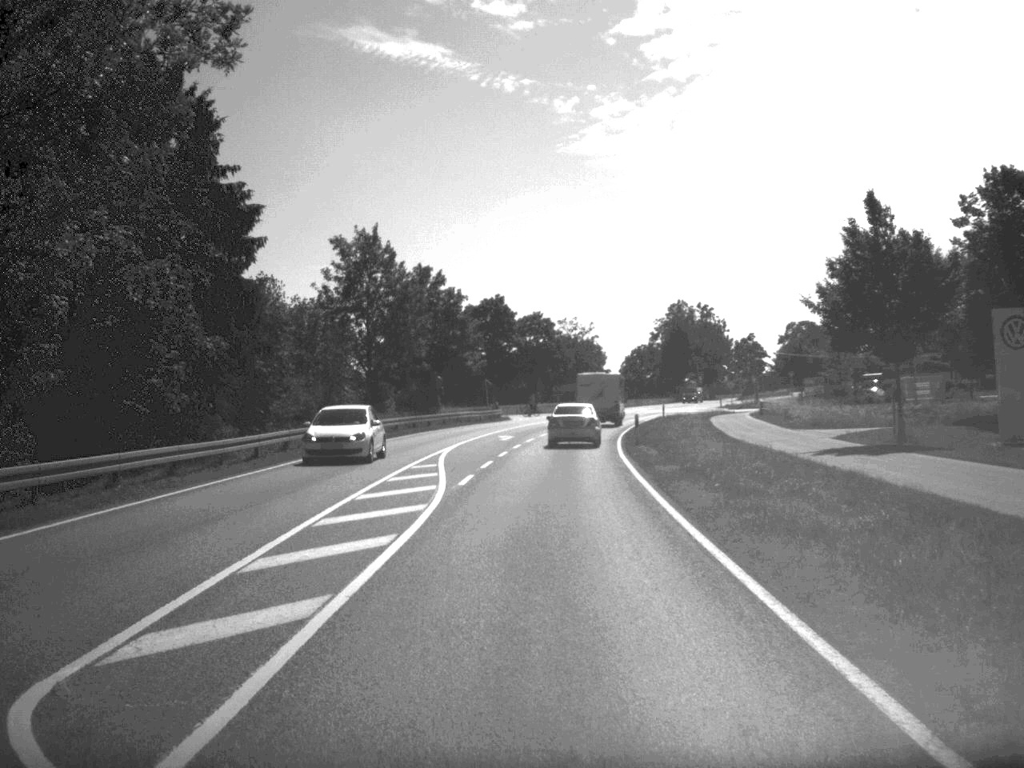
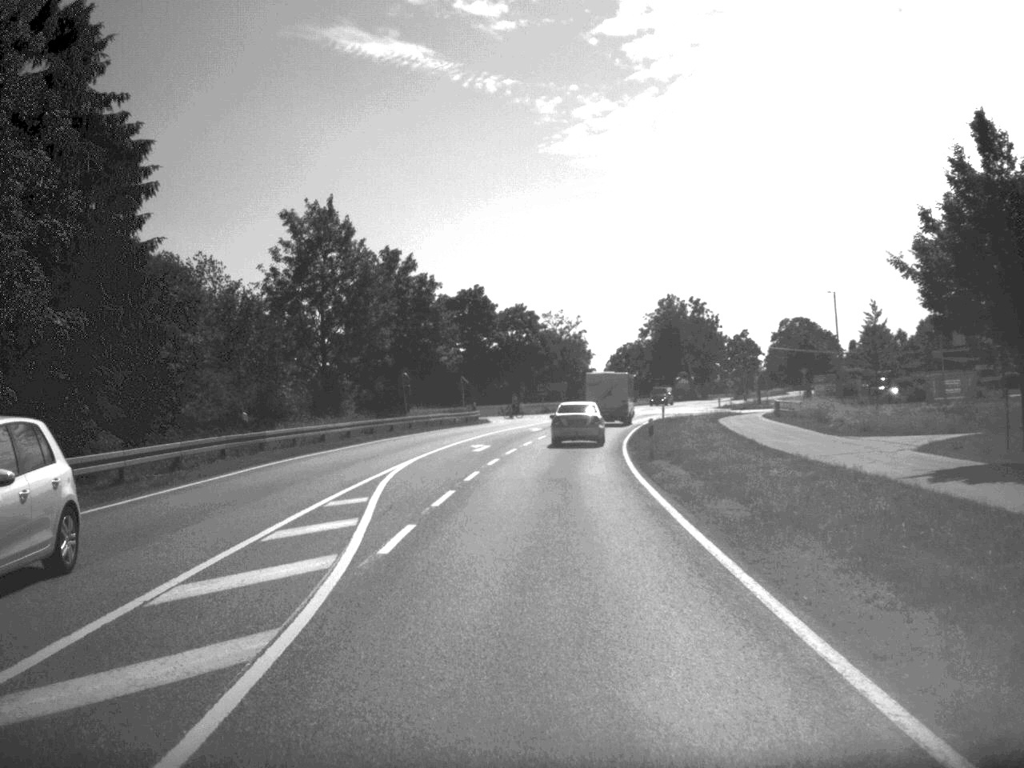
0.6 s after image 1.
(+0.1, +10.3) m; +1°
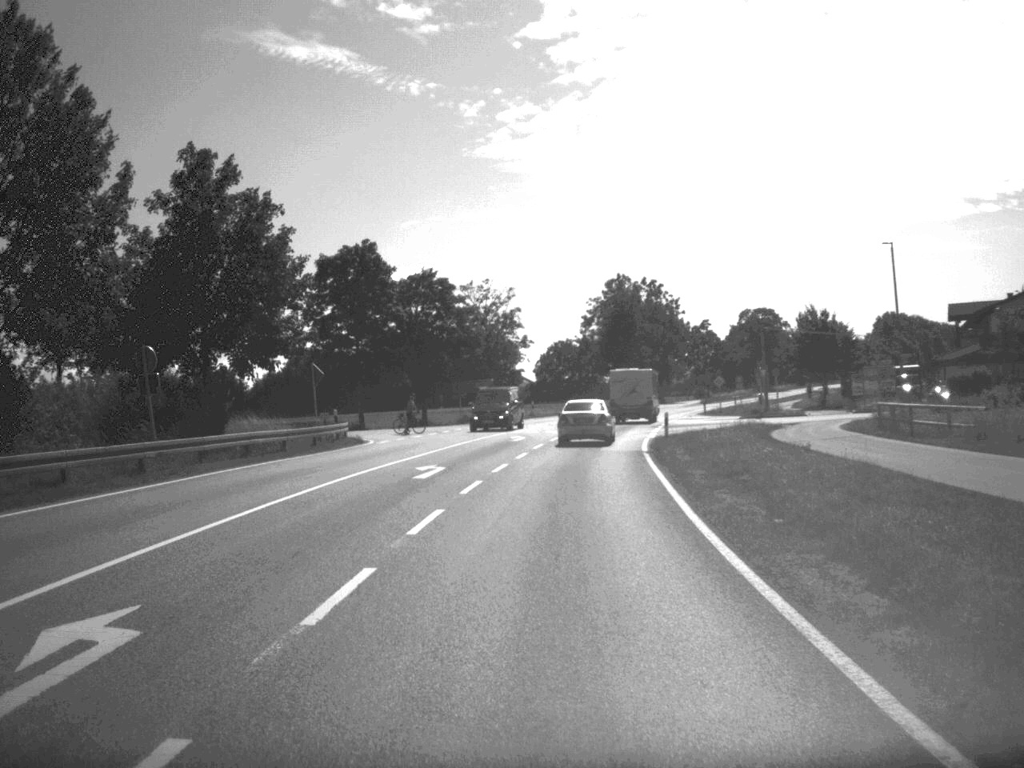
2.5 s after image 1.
(+0.8, +33.4) m; +3°
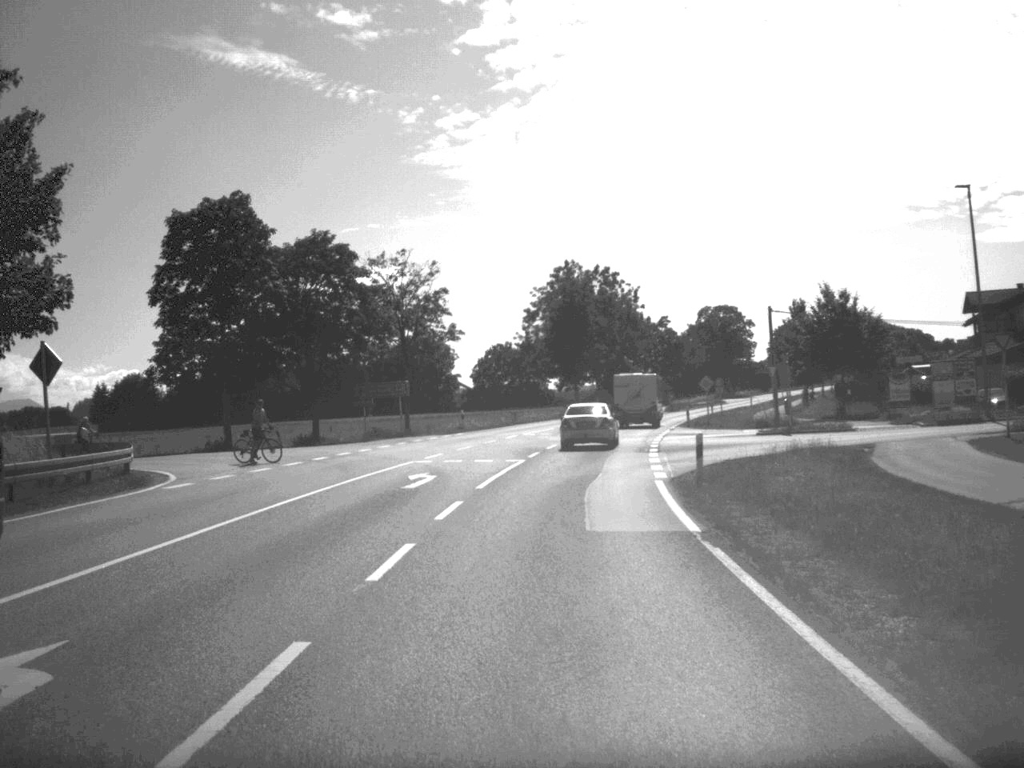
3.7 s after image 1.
(+0.5, +20.8) m; +3°
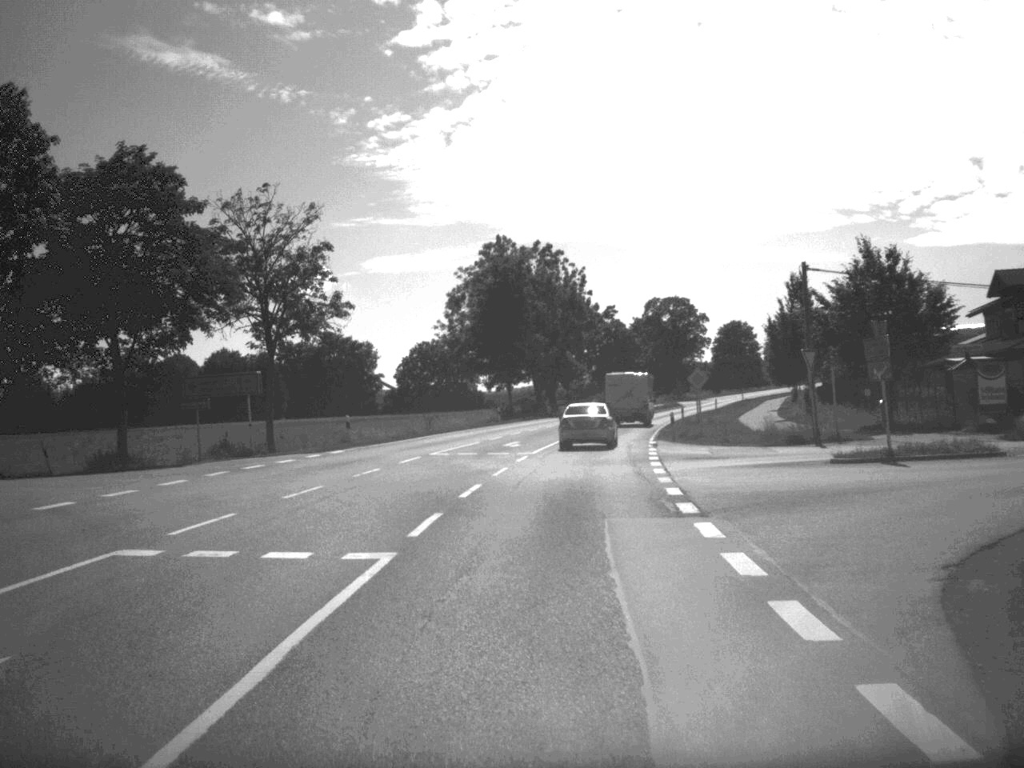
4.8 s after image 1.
(+0.5, +20.3) m; +3°
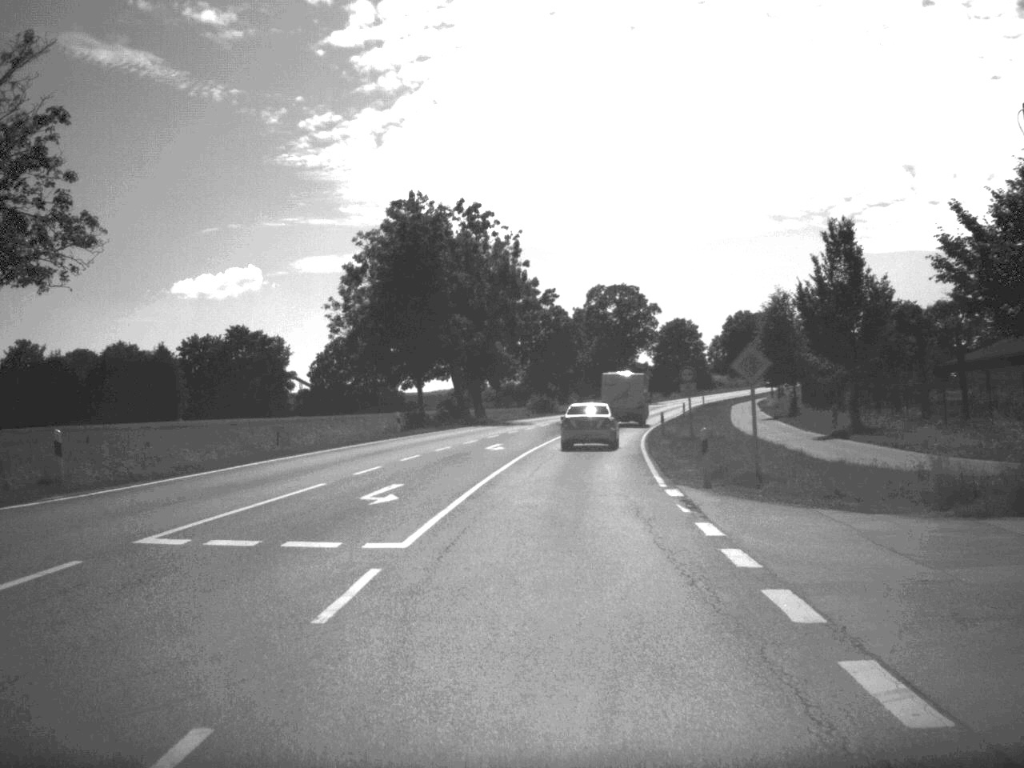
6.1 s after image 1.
(+0.6, +23.1) m; +3°
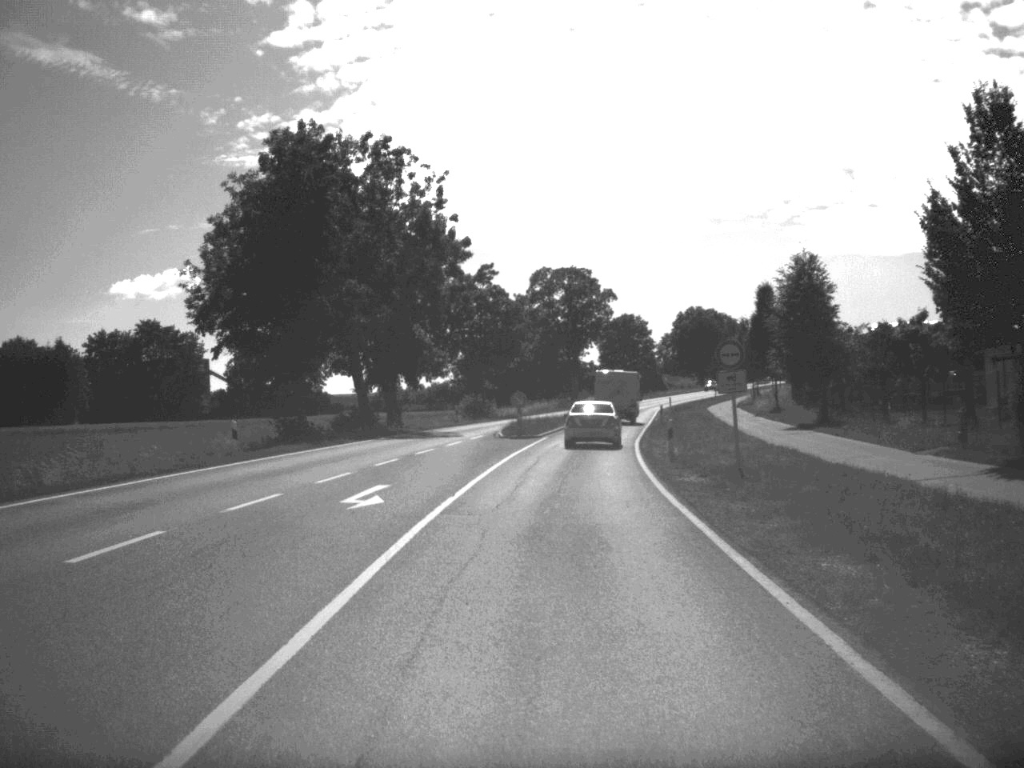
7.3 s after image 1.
(+0.5, +21.1) m; +3°
